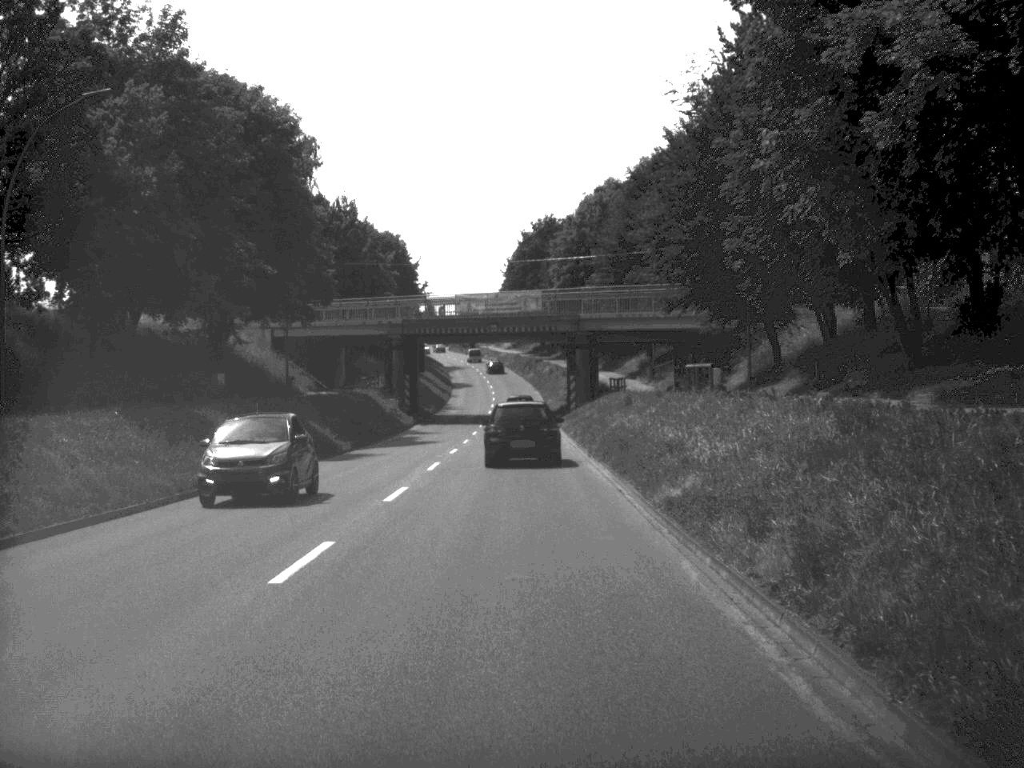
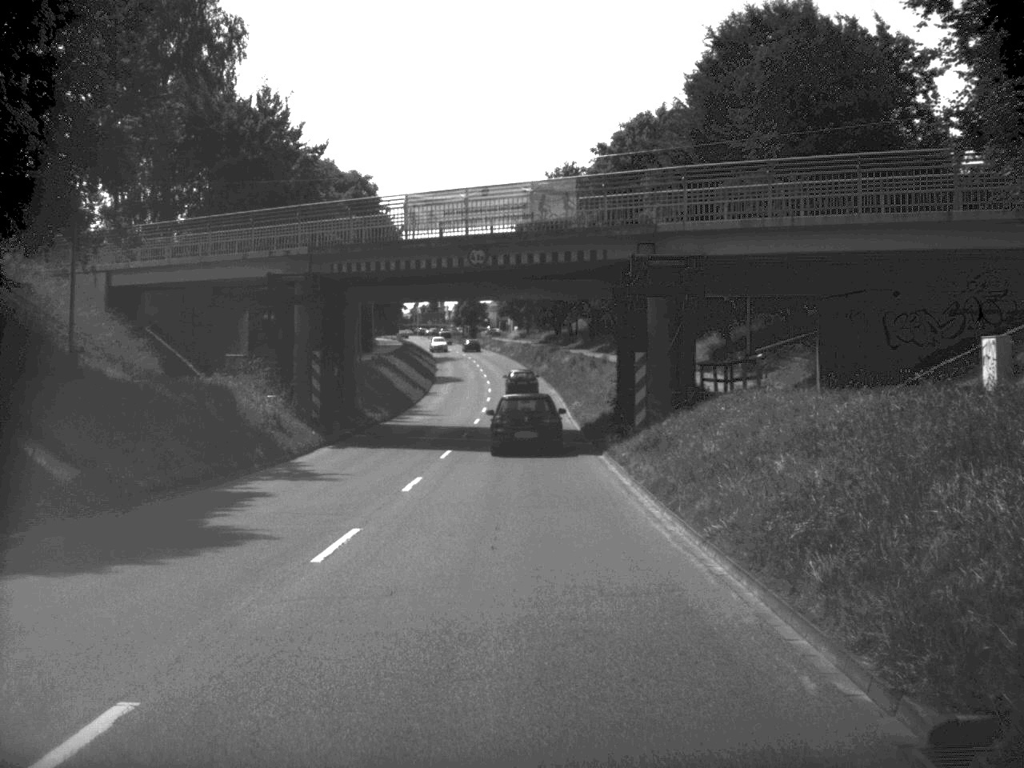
(-0.1, +33.7) m; 0°
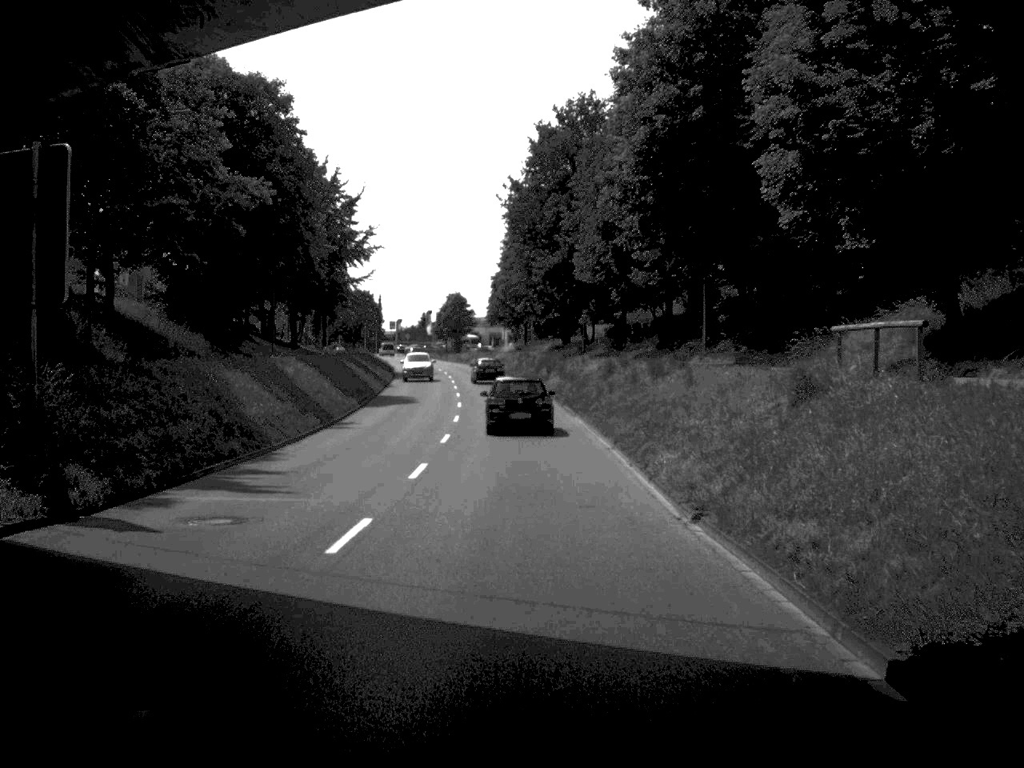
(-0.1, +35.6) m; 0°
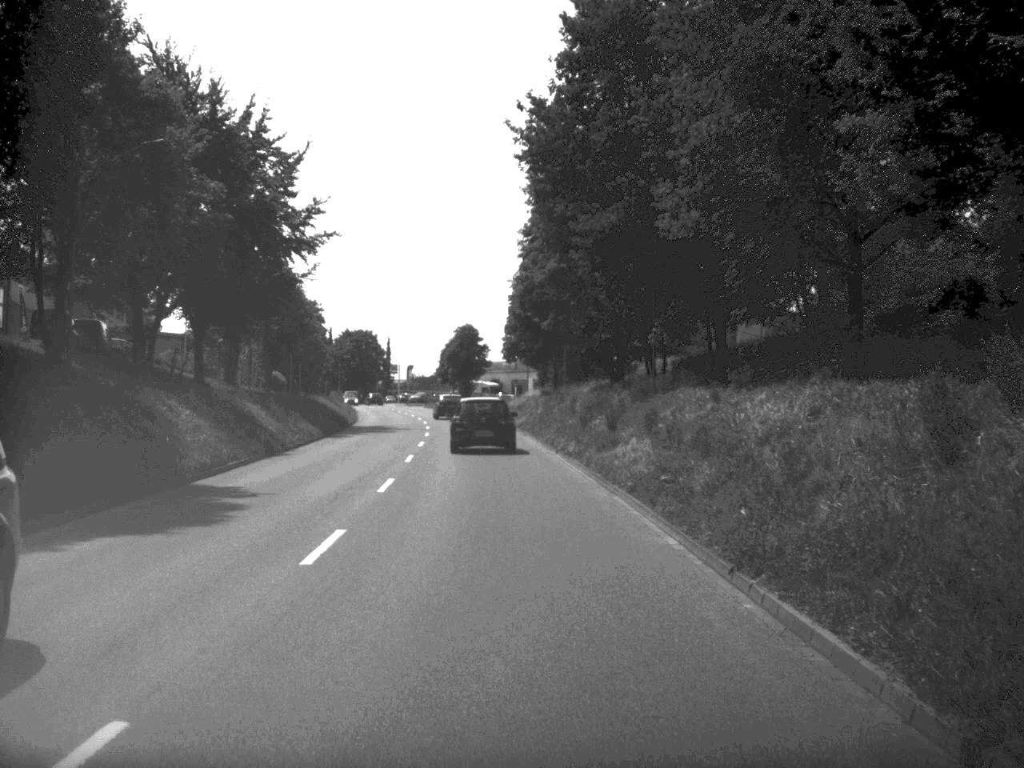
(-0.1, +35.5) m; -1°
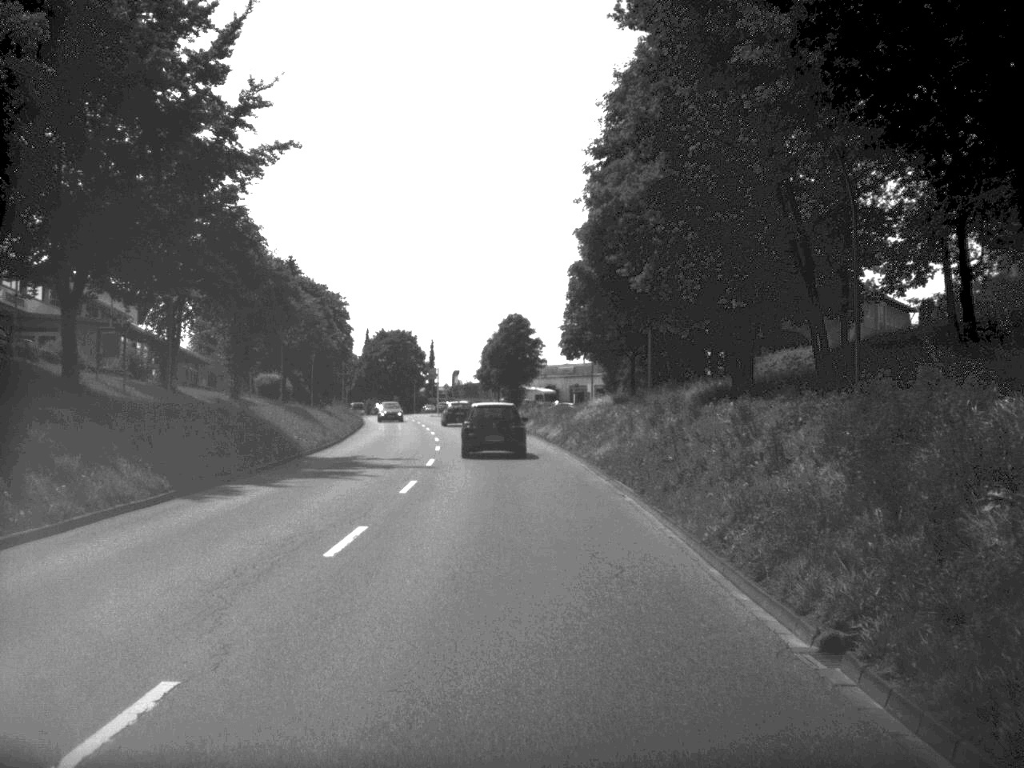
(-0.6, +25.7) m; -2°
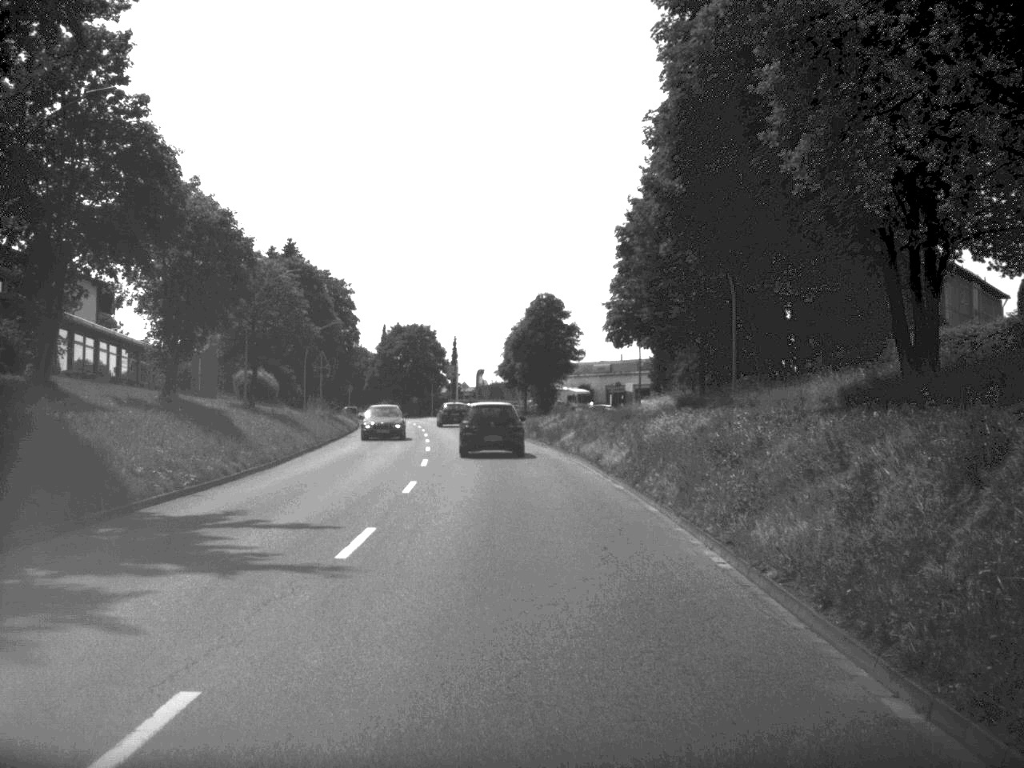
(-0.2, +17.9) m; -1°
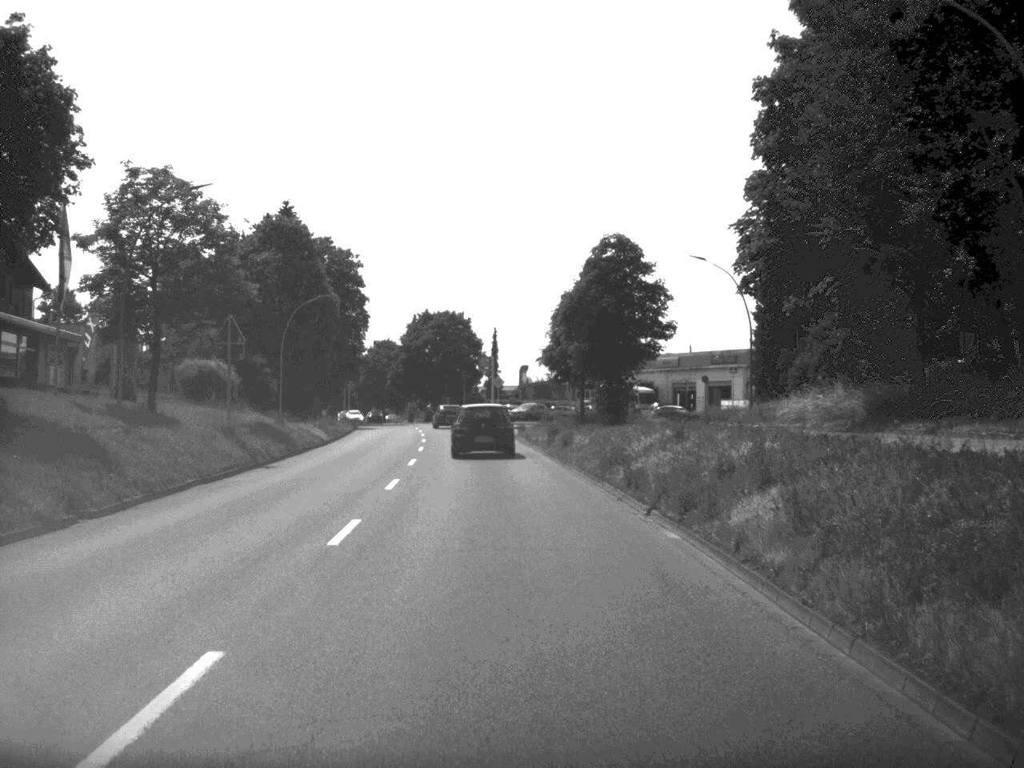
(-0.4, +25.5) m; -2°
